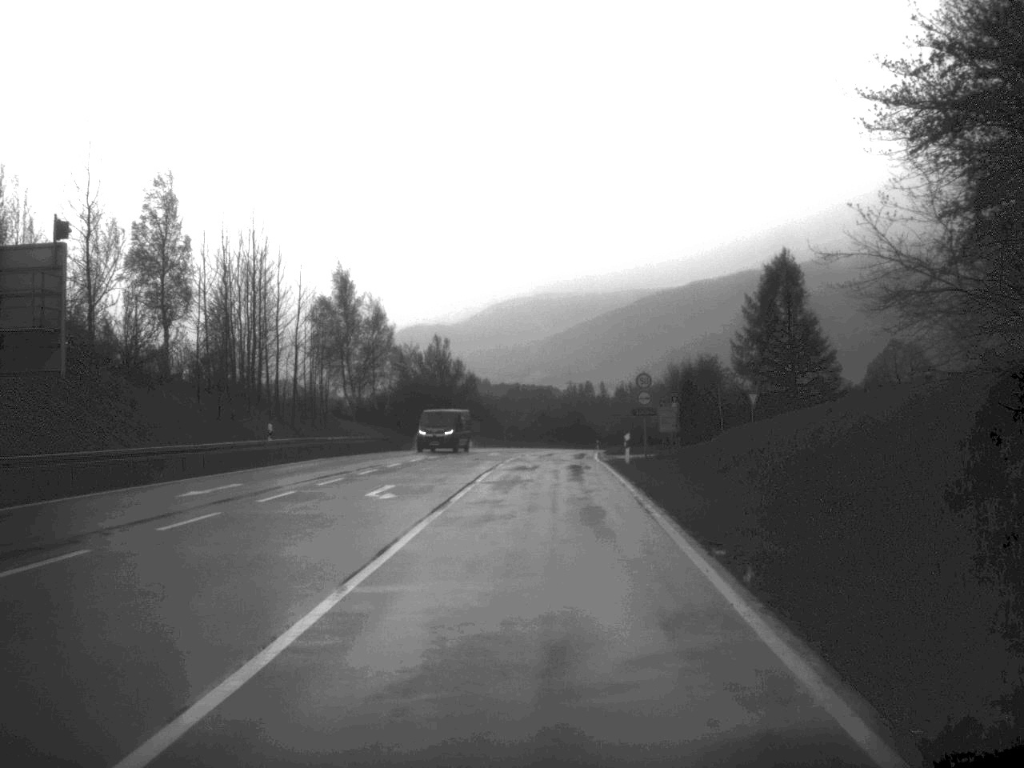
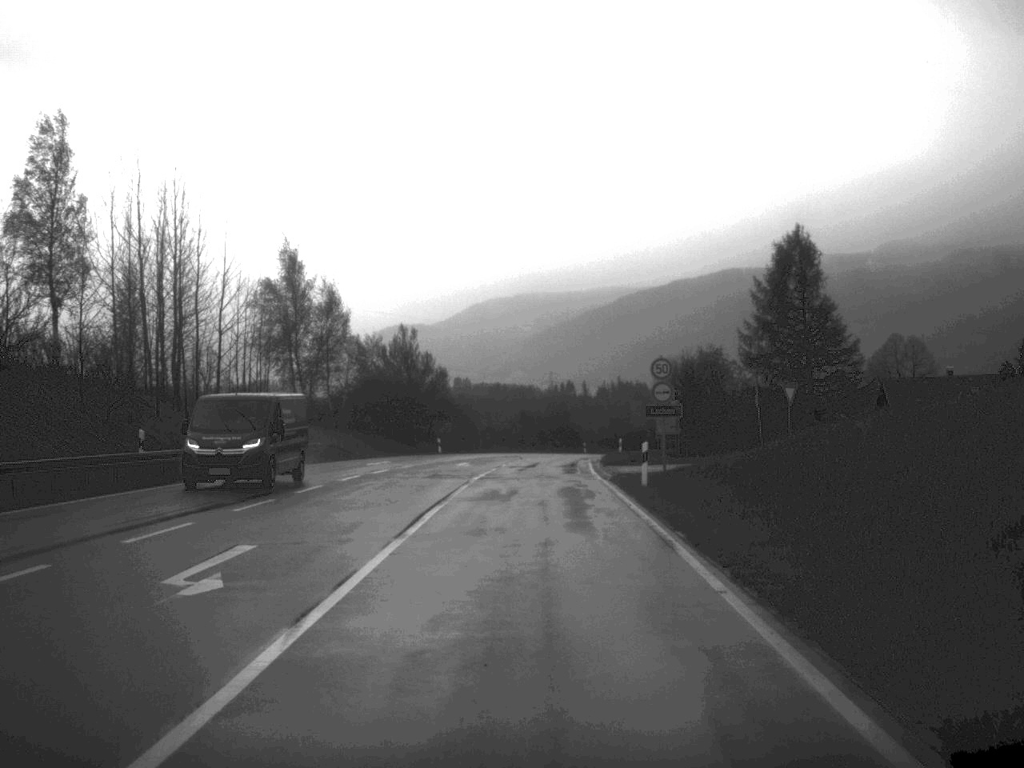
(+0.1, +12.4) m; +1°
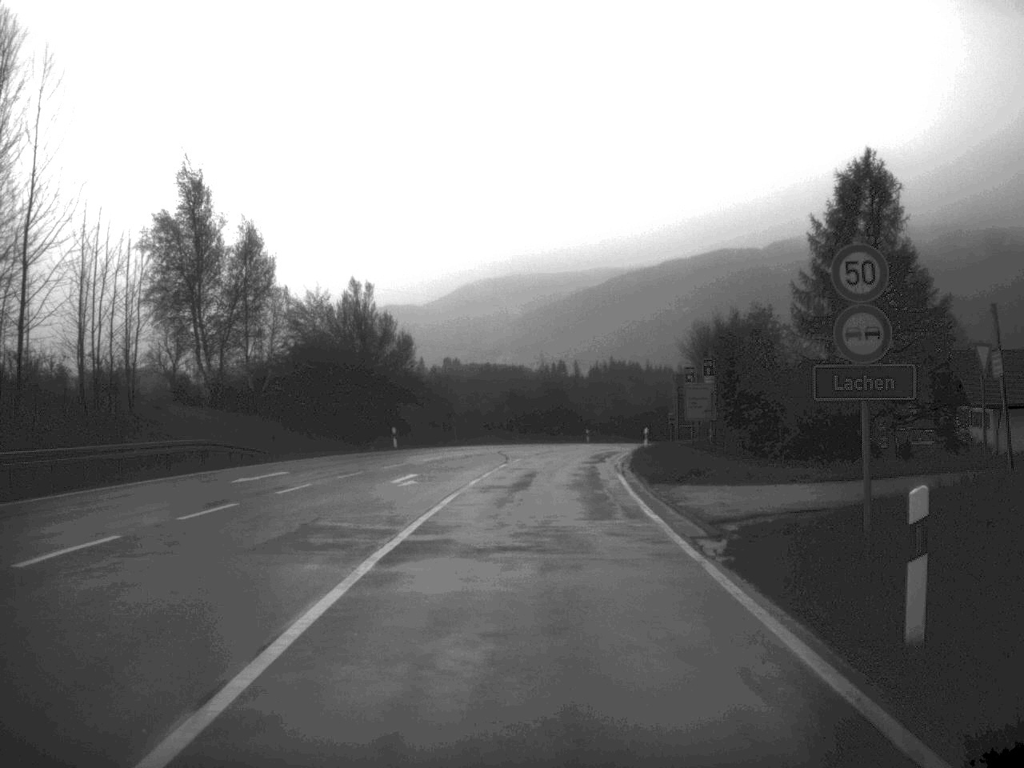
(+0.1, +20.6) m; 0°
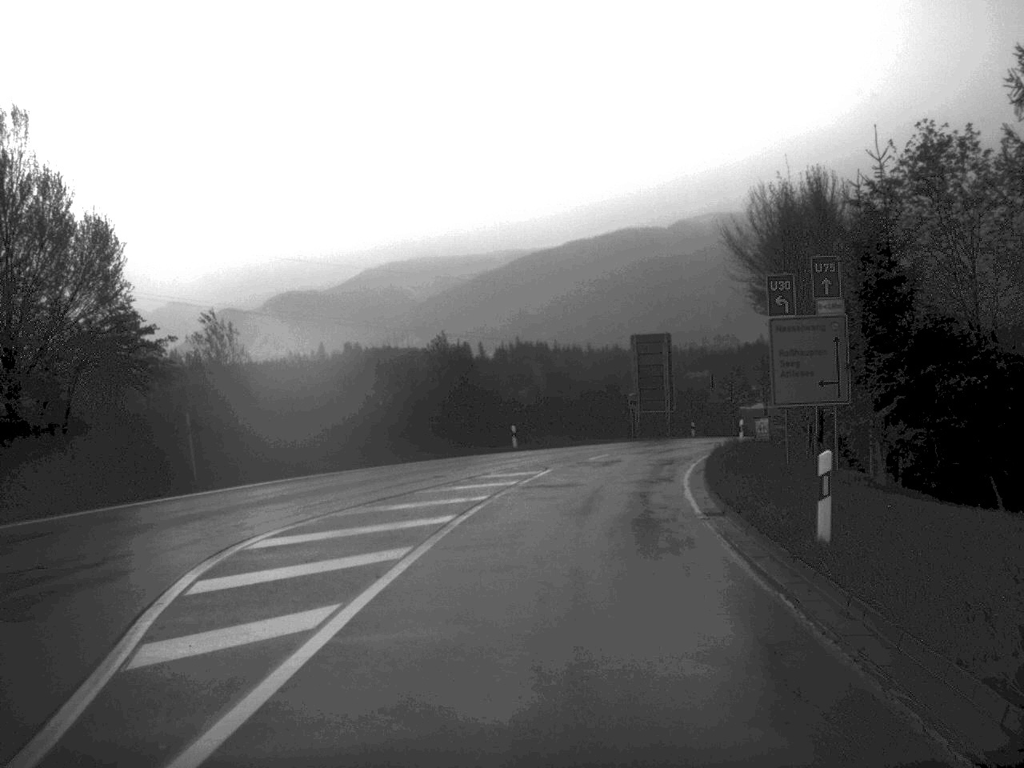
(+1.0, +40.1) m; +4°
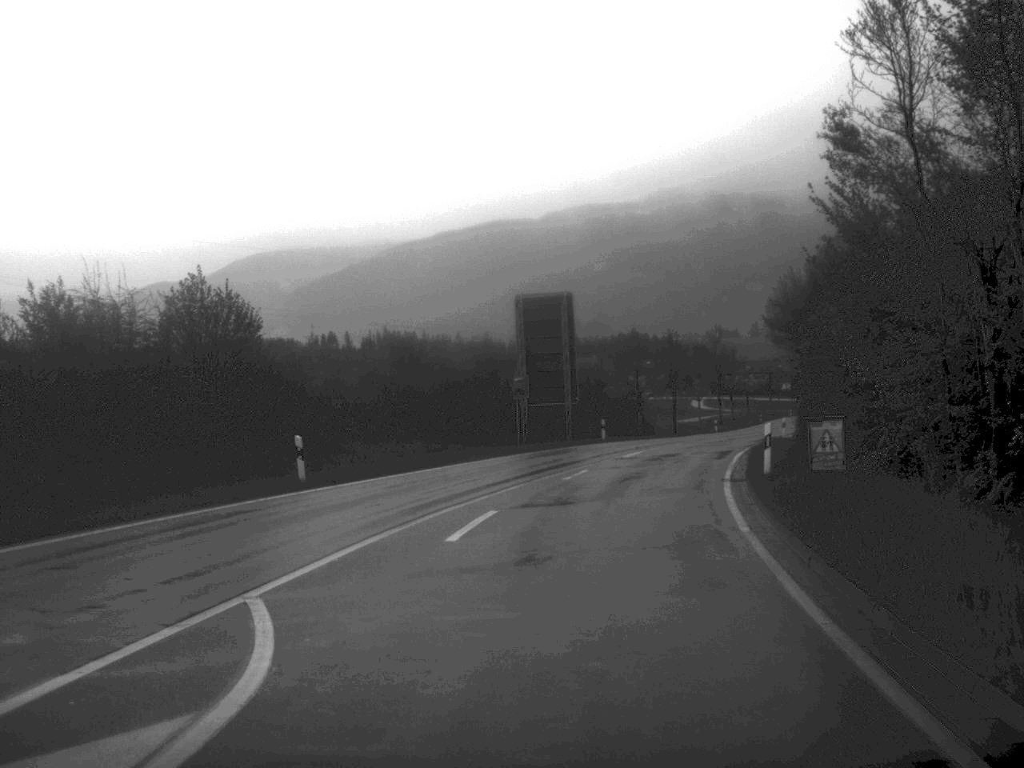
(+1.2, +24.8) m; +6°
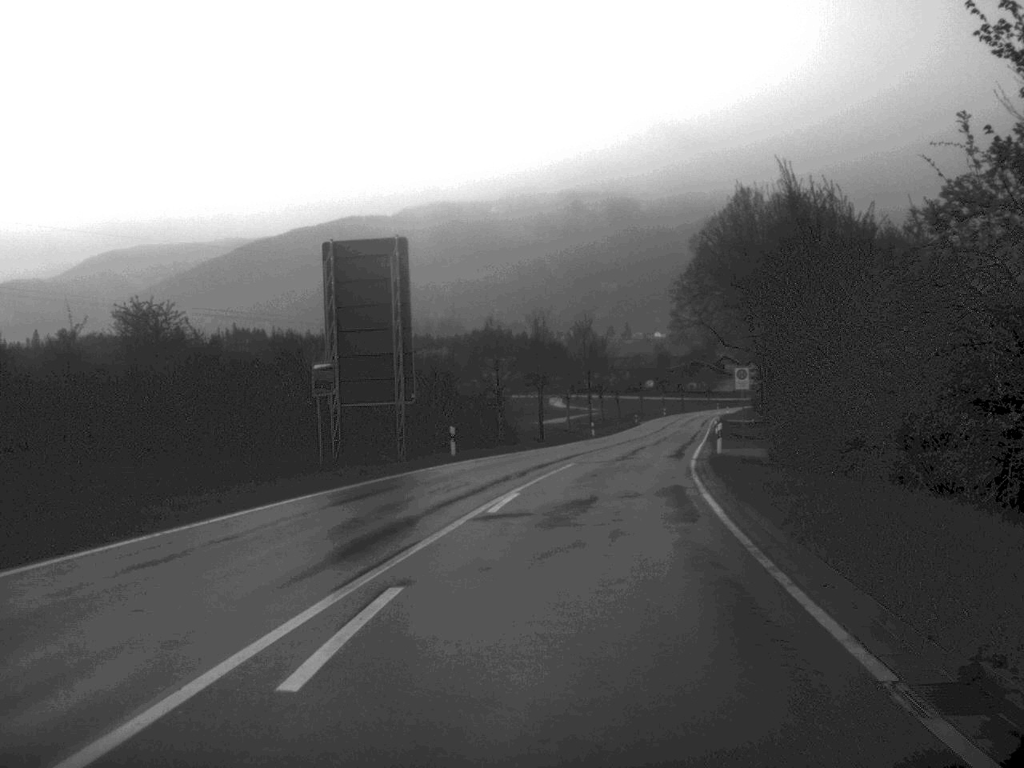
(+1.1, +18.7) m; +6°
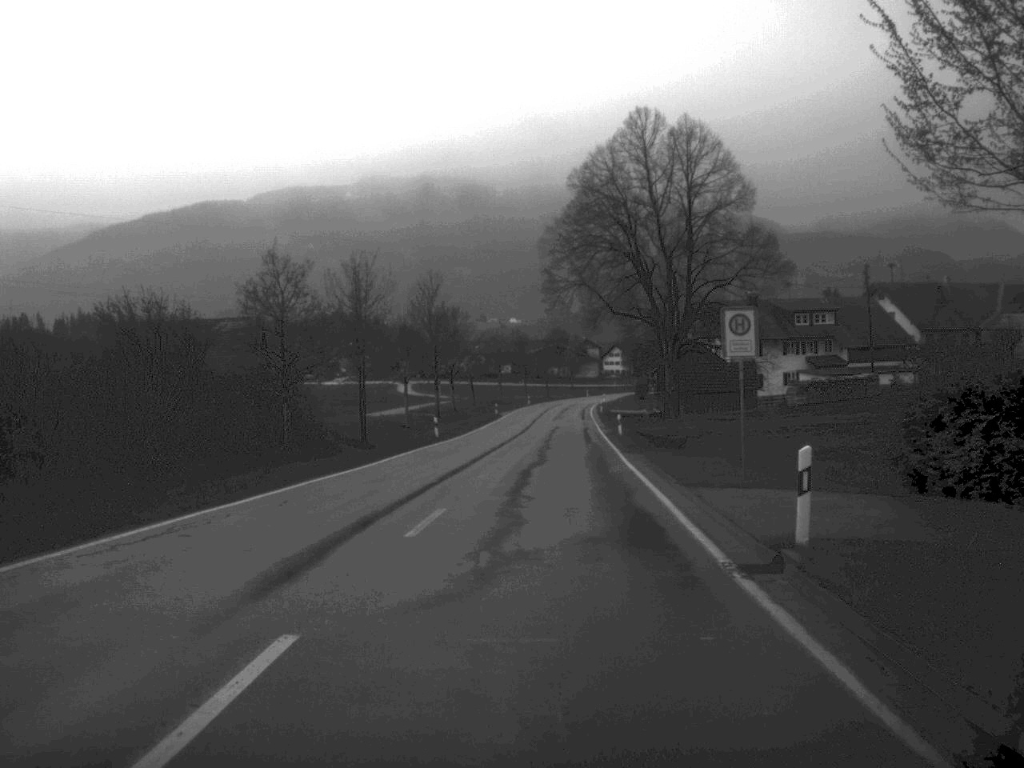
(+1.8, +27.2) m; +6°
